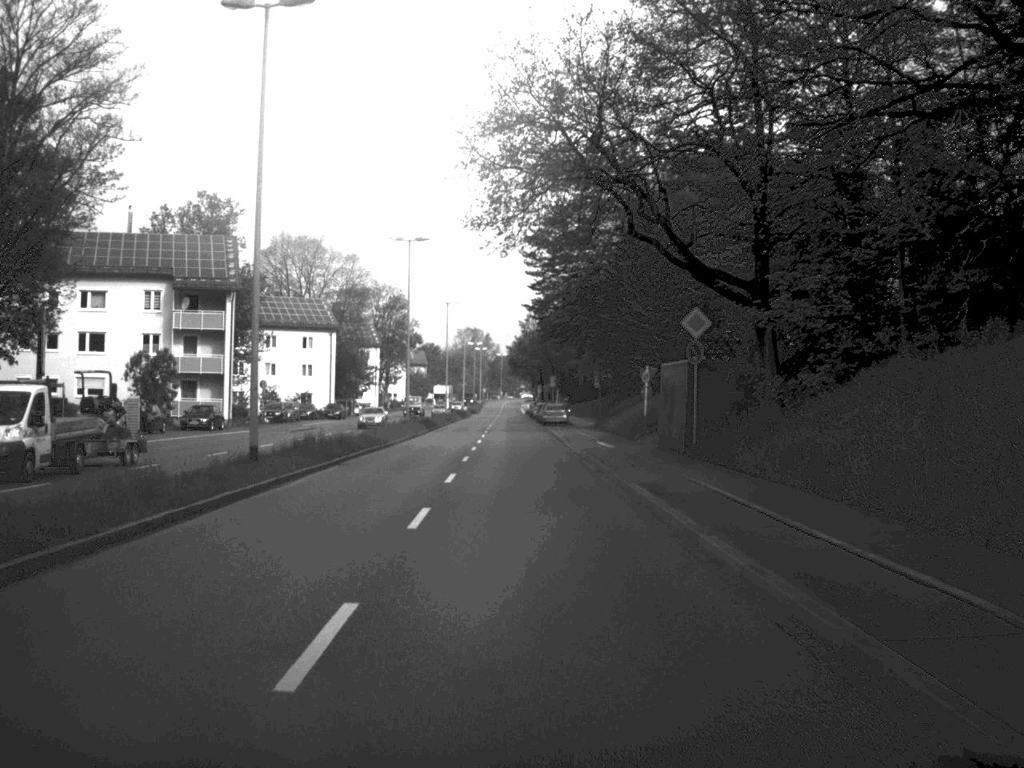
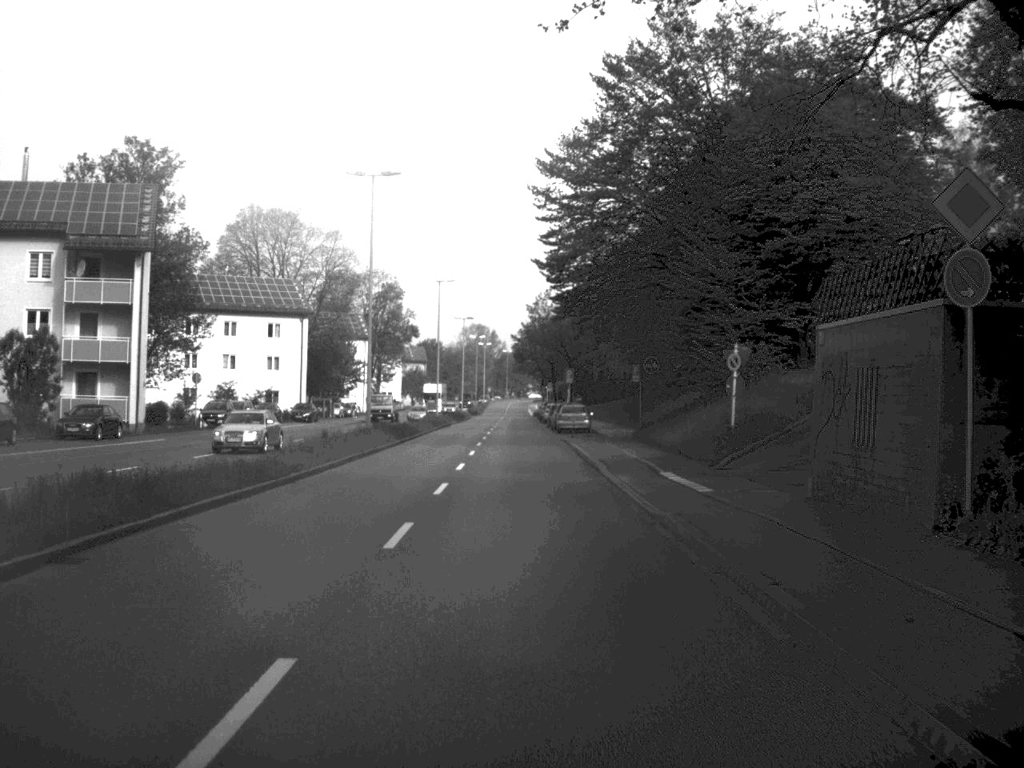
(-0.1, +19.9) m; 0°
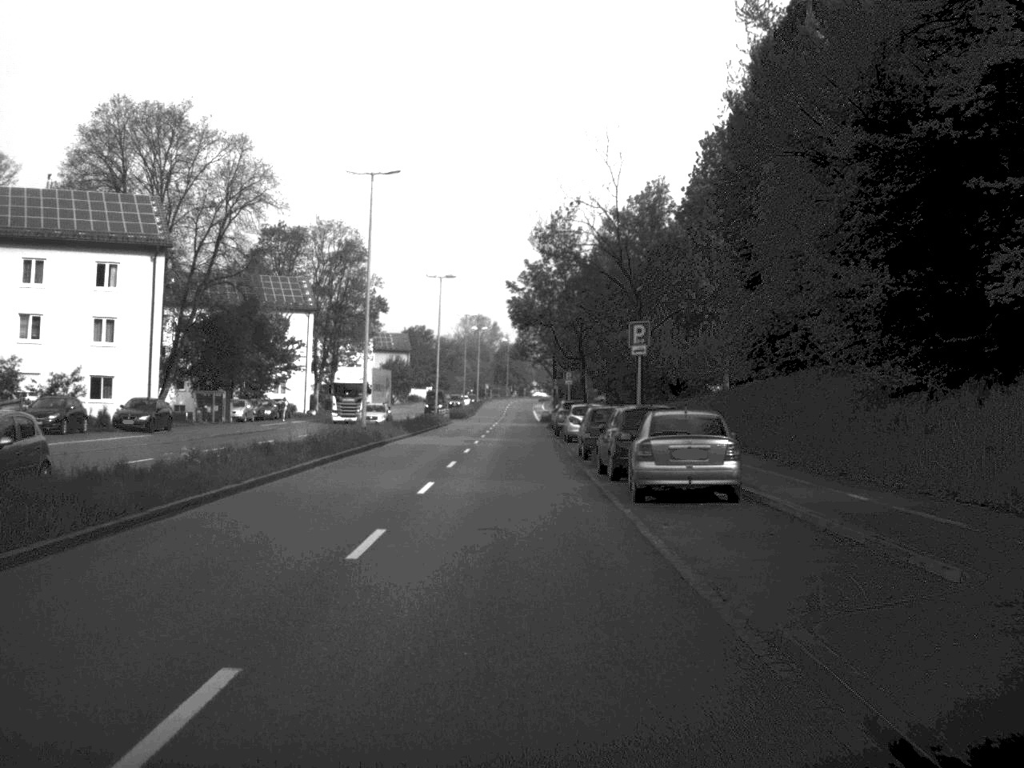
(-0.1, +42.6) m; 0°
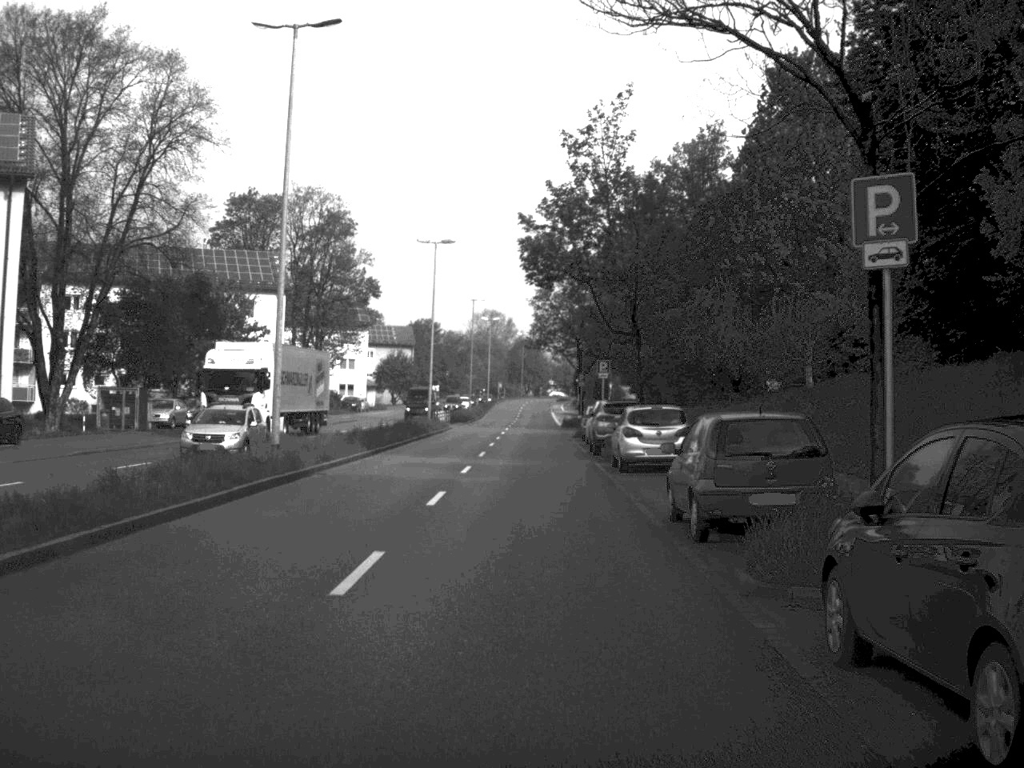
(-0.2, +19.7) m; -1°
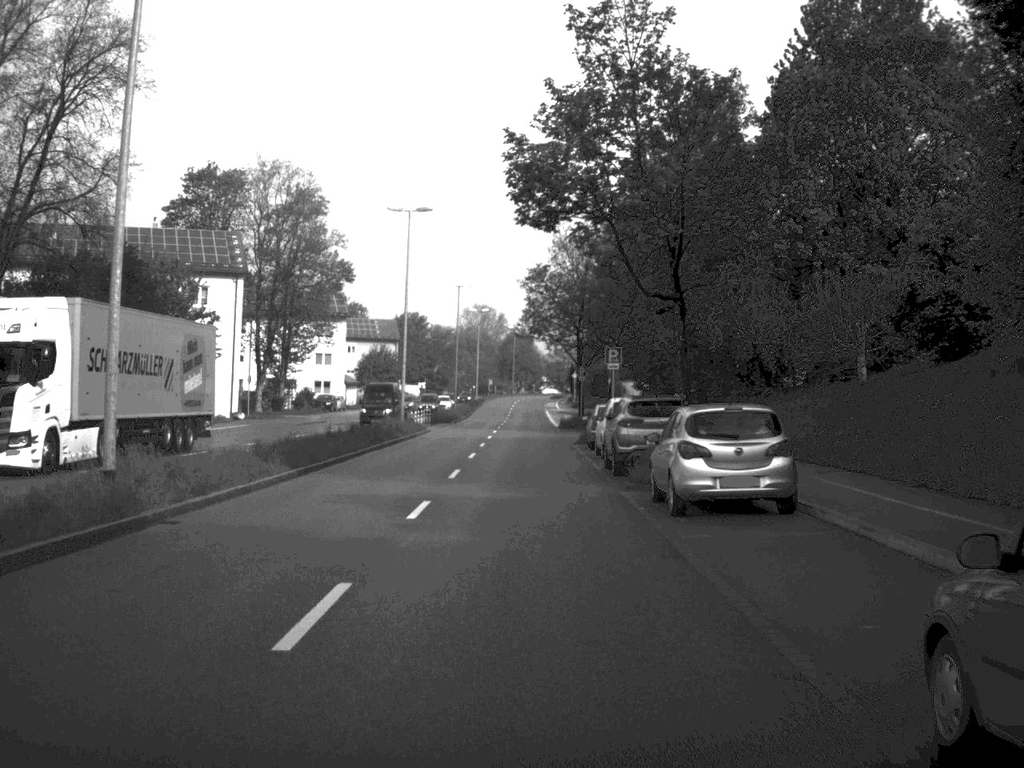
(0.0, +11.2) m; 0°
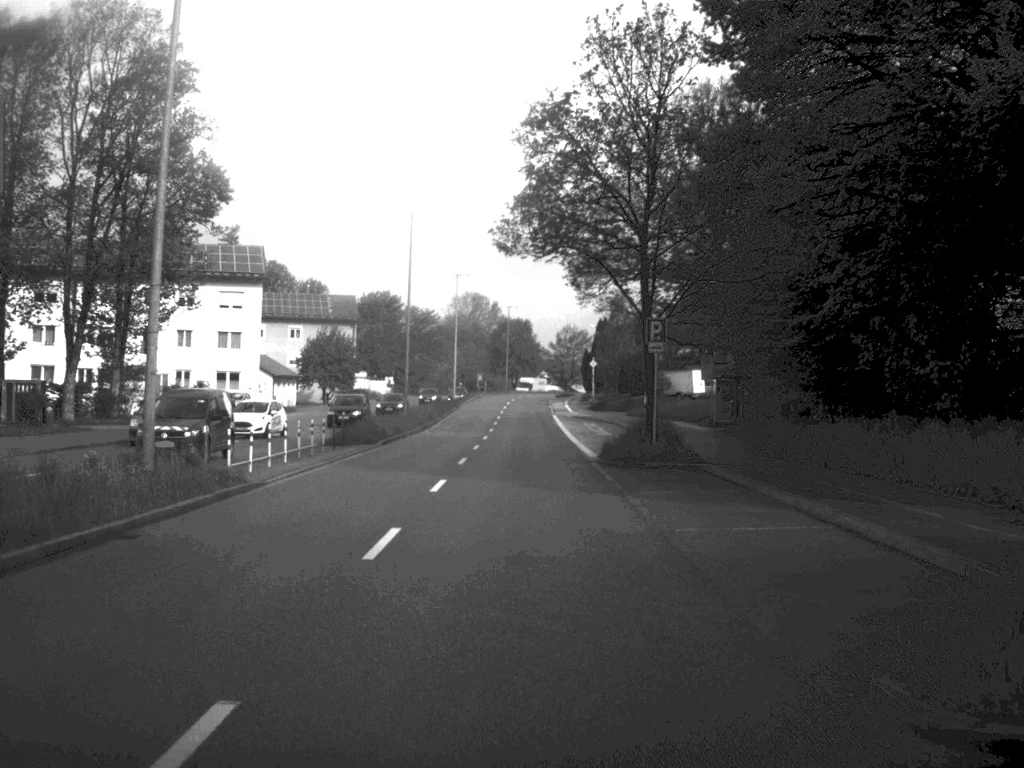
(-0.1, +39.7) m; 0°
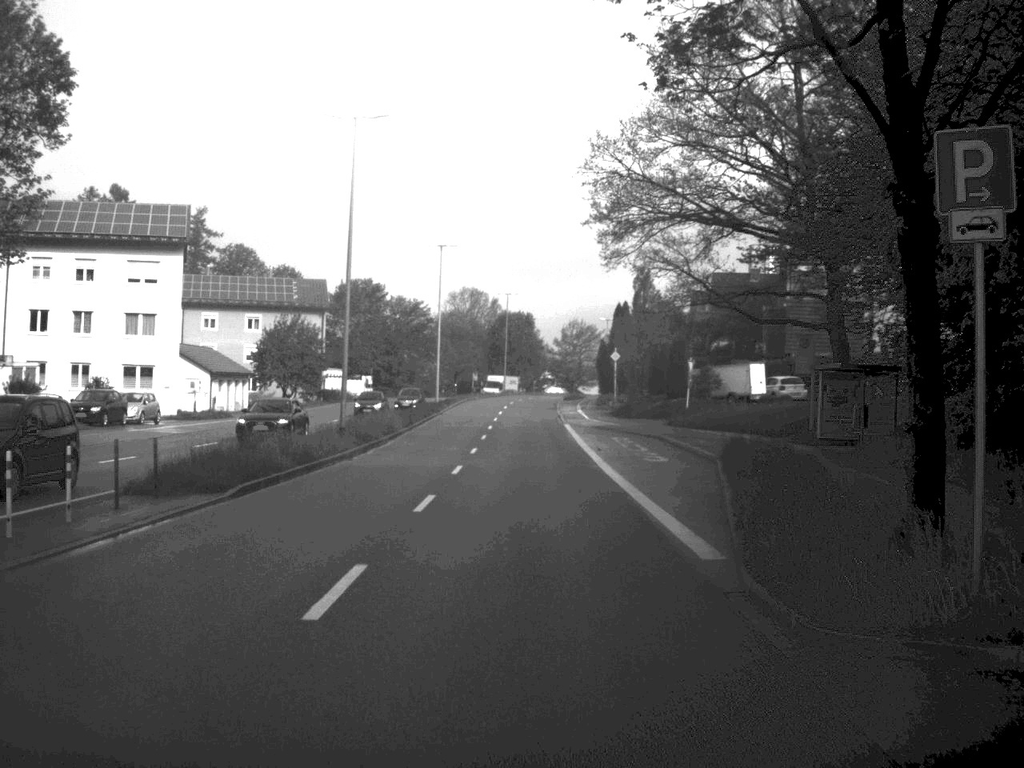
(0.0, +21.0) m; 0°
